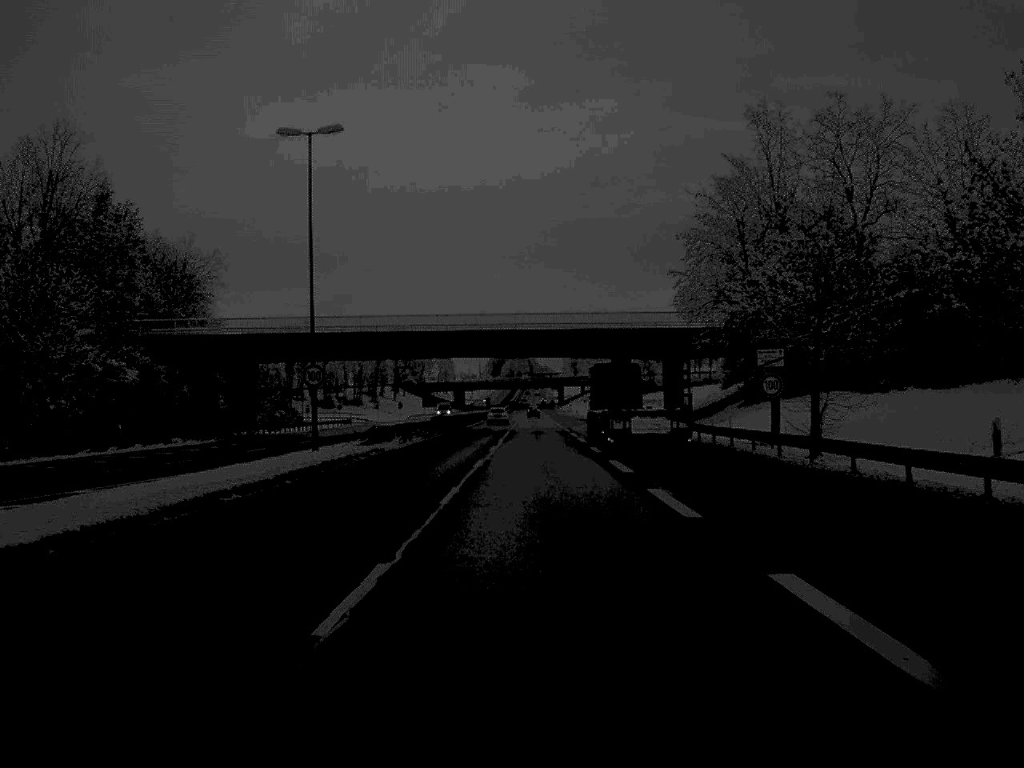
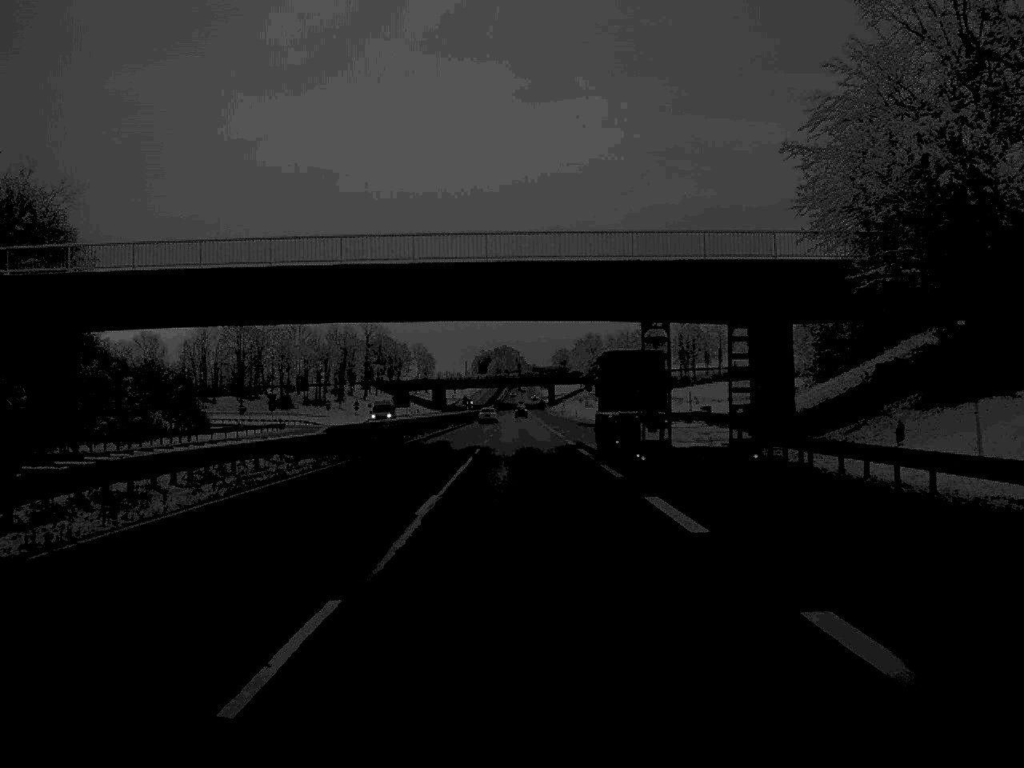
(+0.2, +38.4) m; +1°
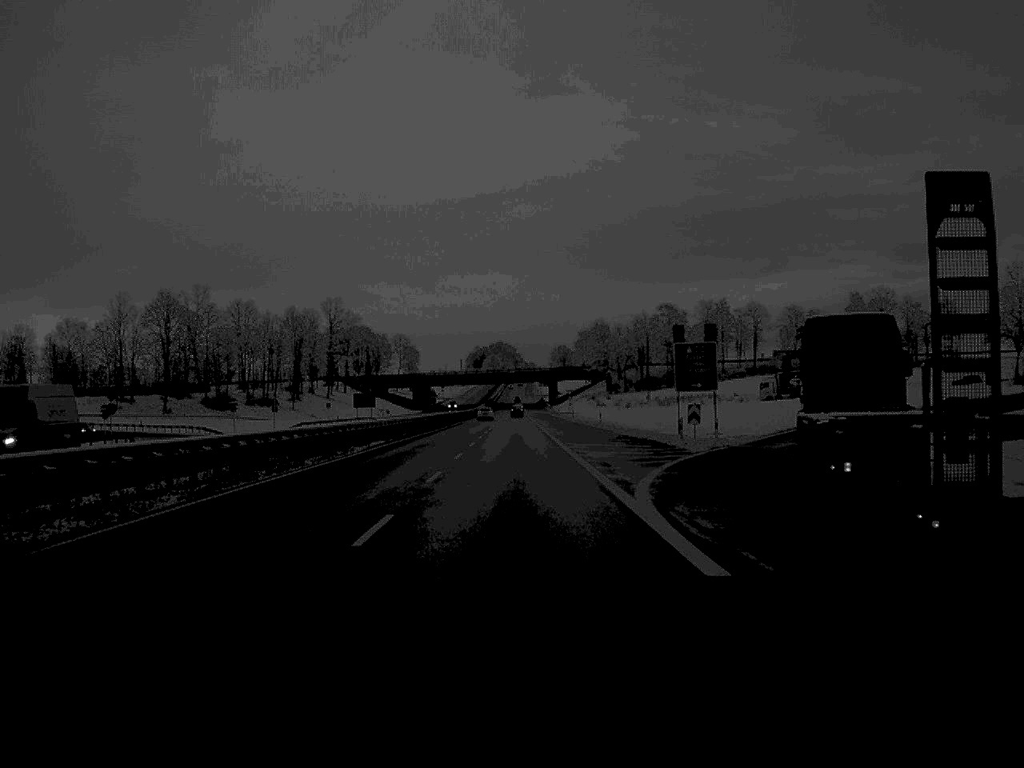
(0.0, +52.0) m; 0°
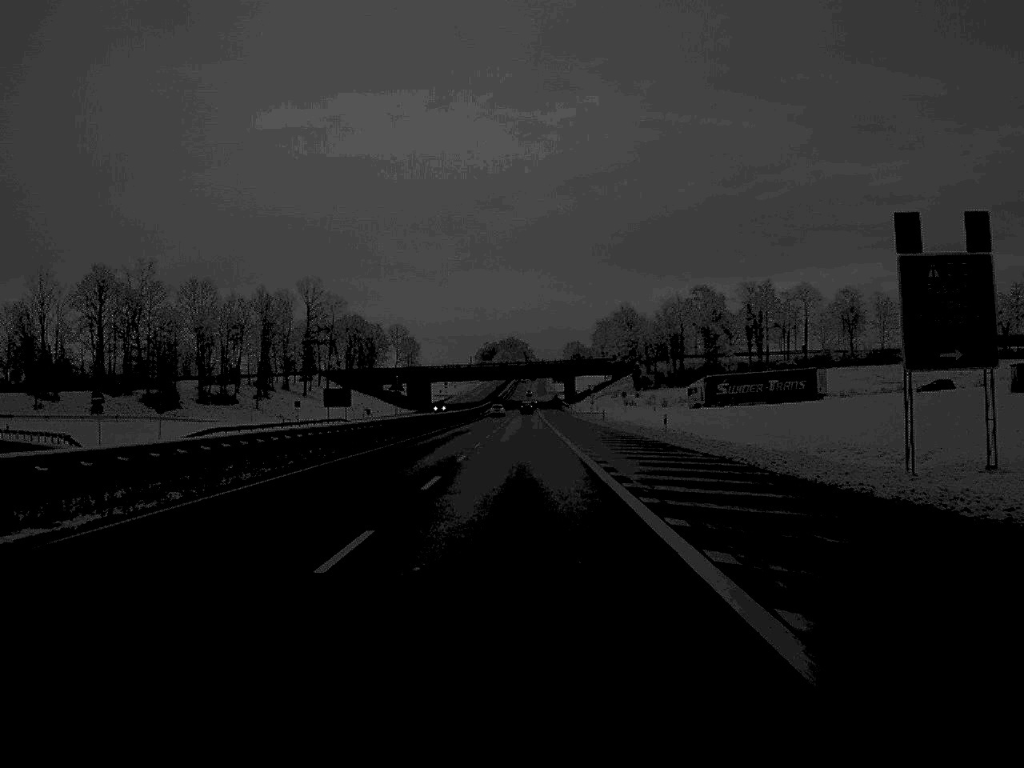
(-0.2, +38.4) m; -1°
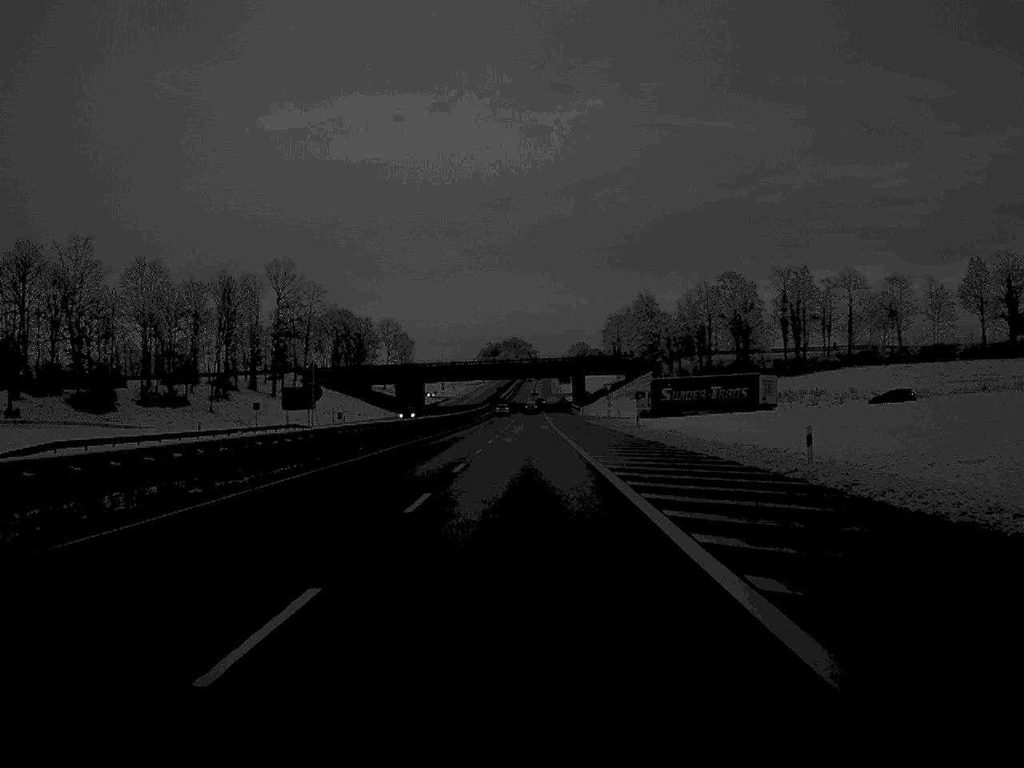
(-0.1, +28.7) m; 0°
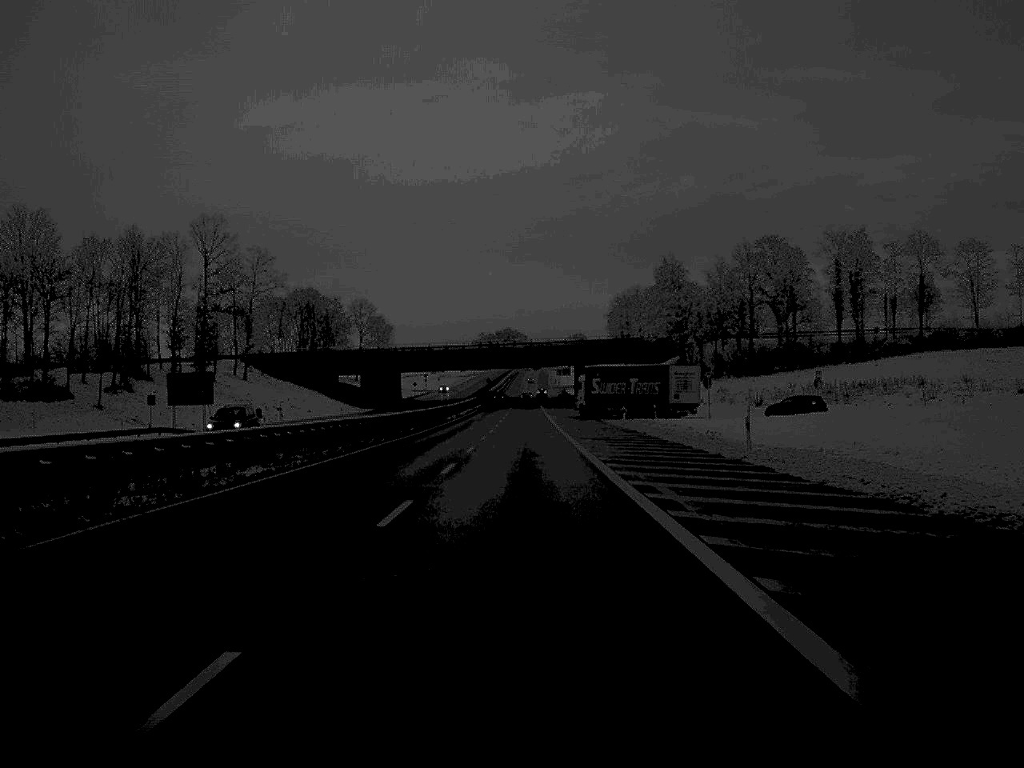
(+0.1, +39.1) m; 0°
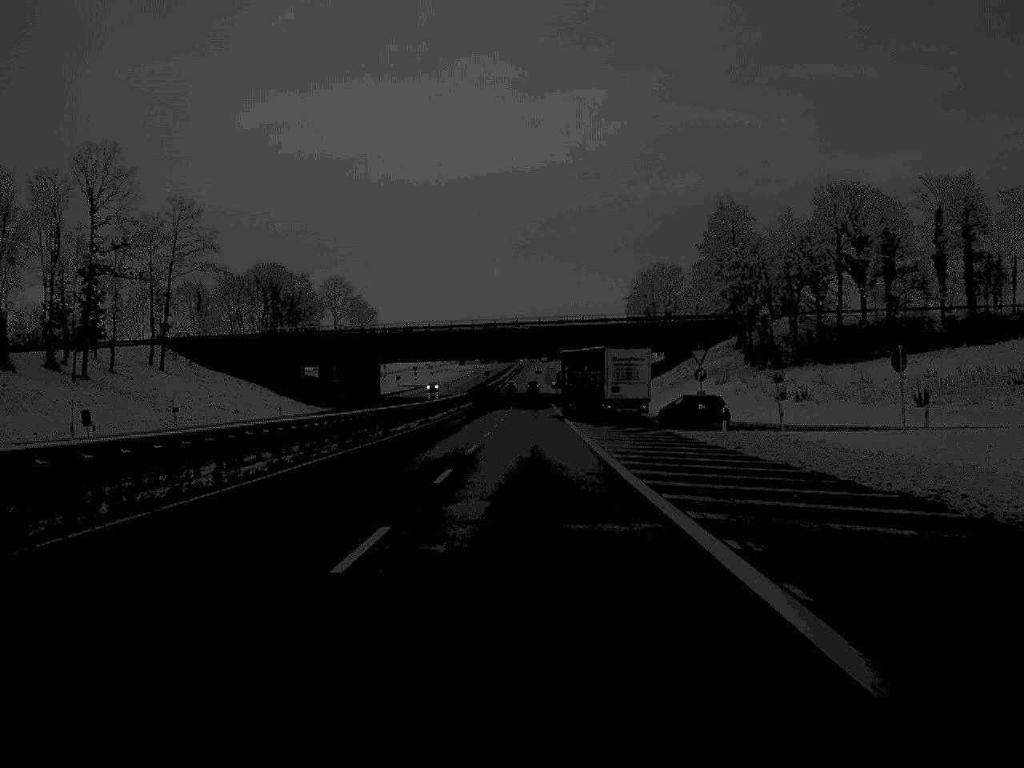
(-0.1, +40.3) m; 0°
